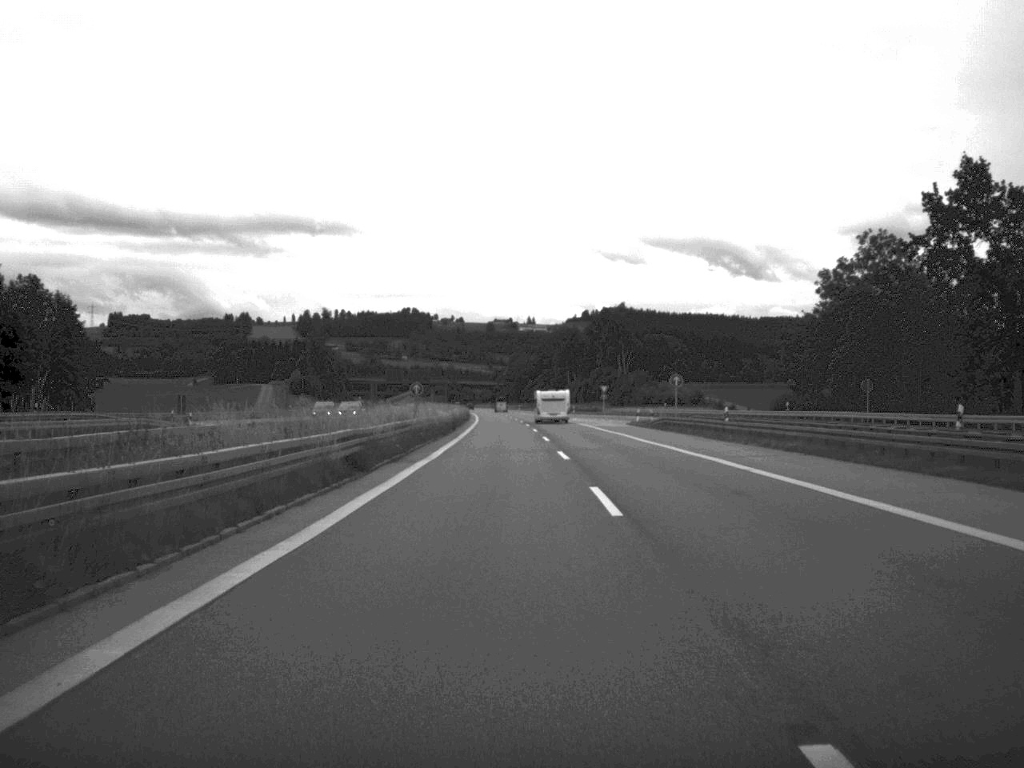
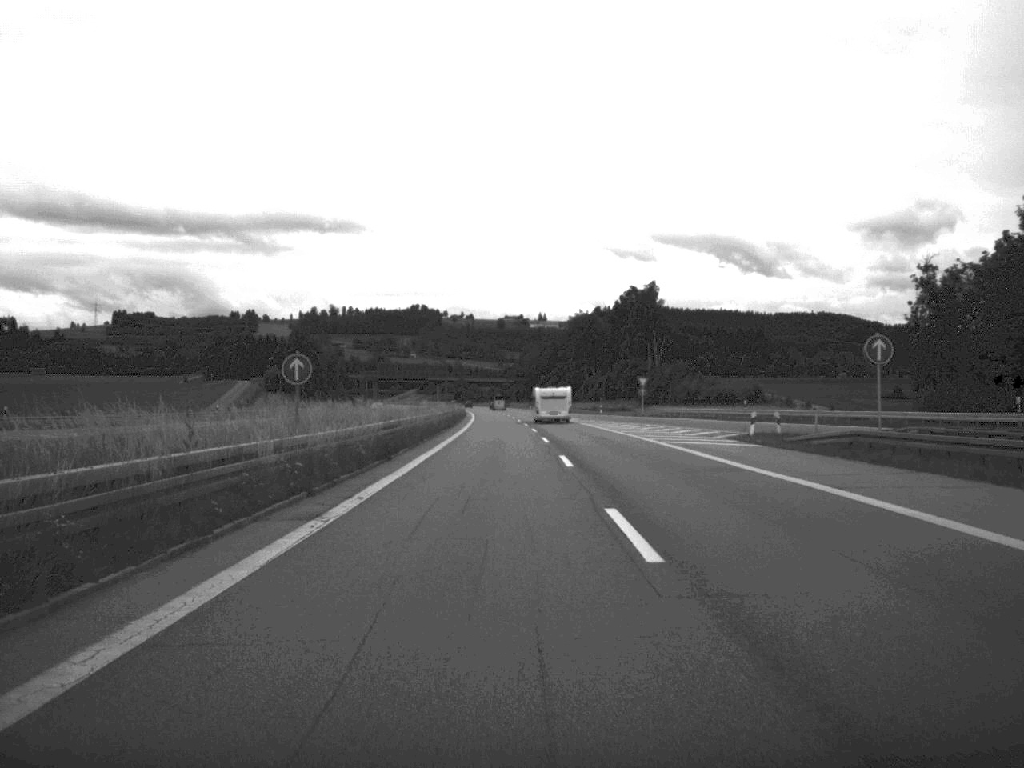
(-0.2, +40.7) m; -1°
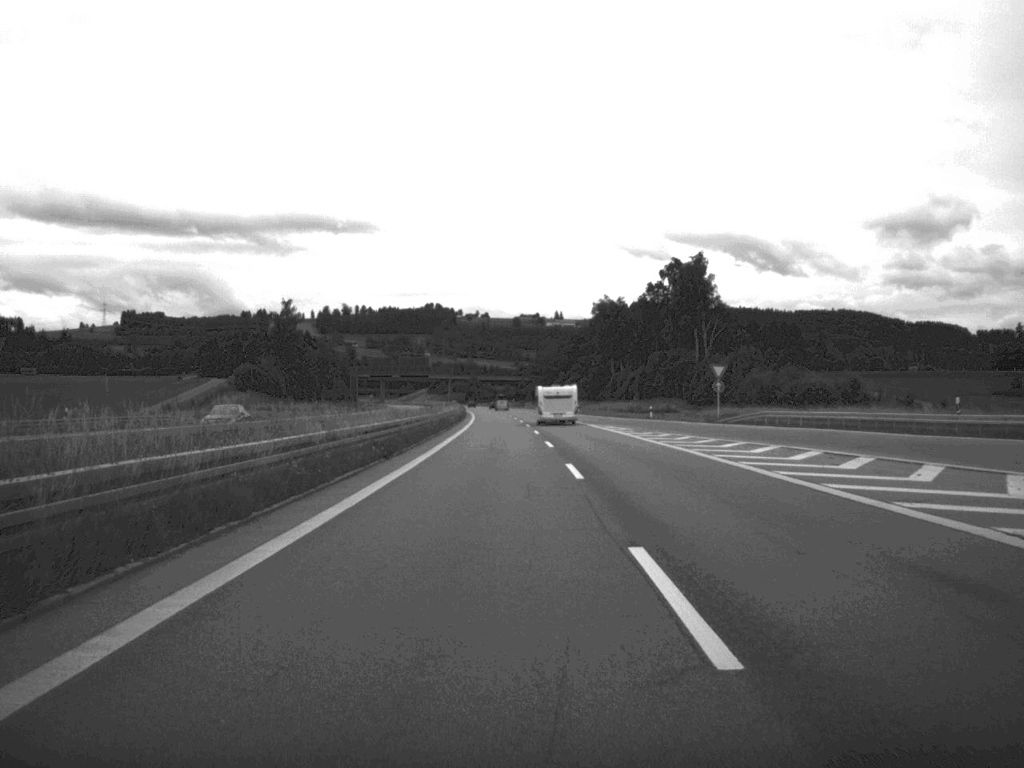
(-0.3, +40.4) m; -1°
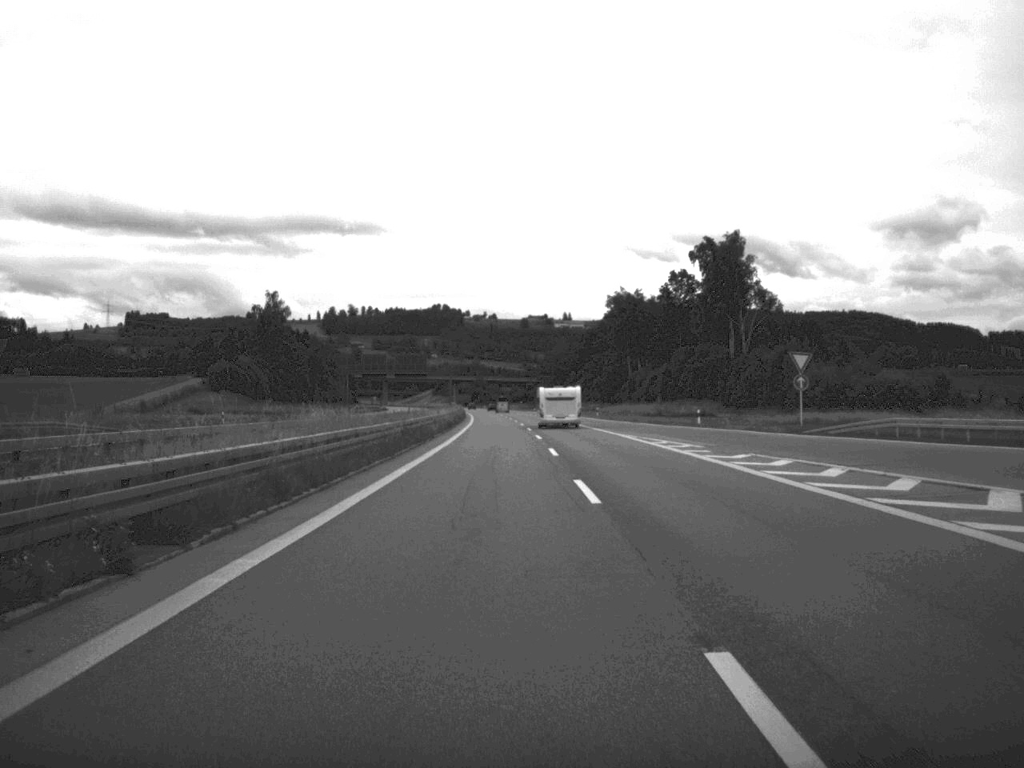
(-0.1, +23.3) m; 0°
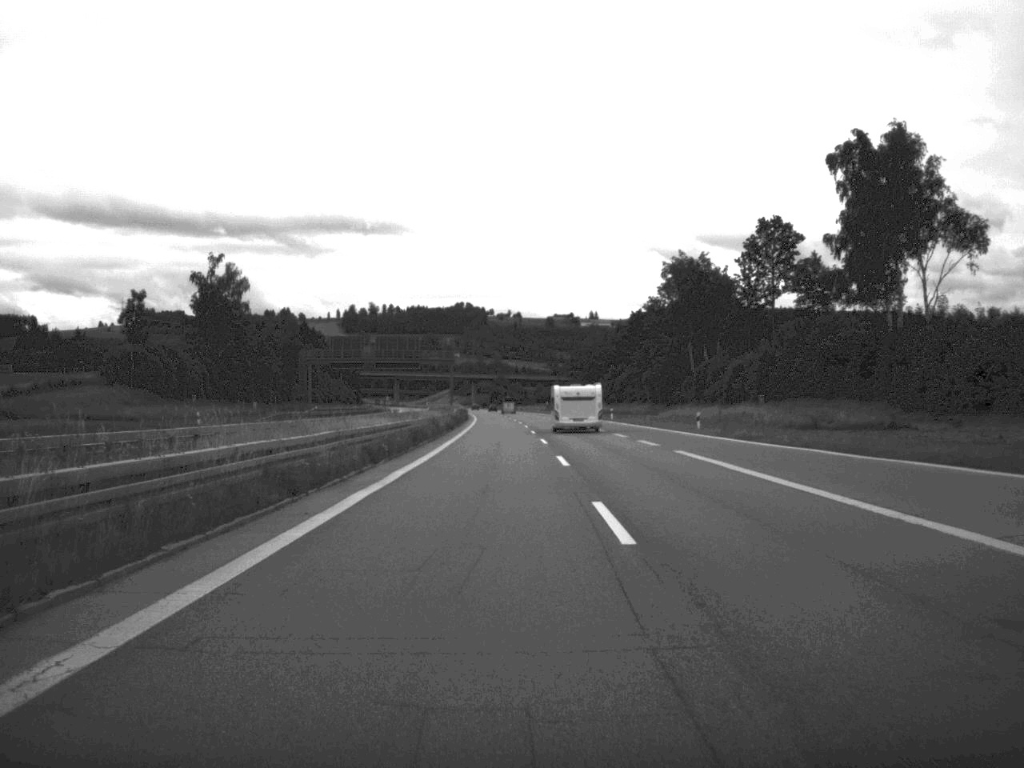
(-0.6, +59.2) m; -1°
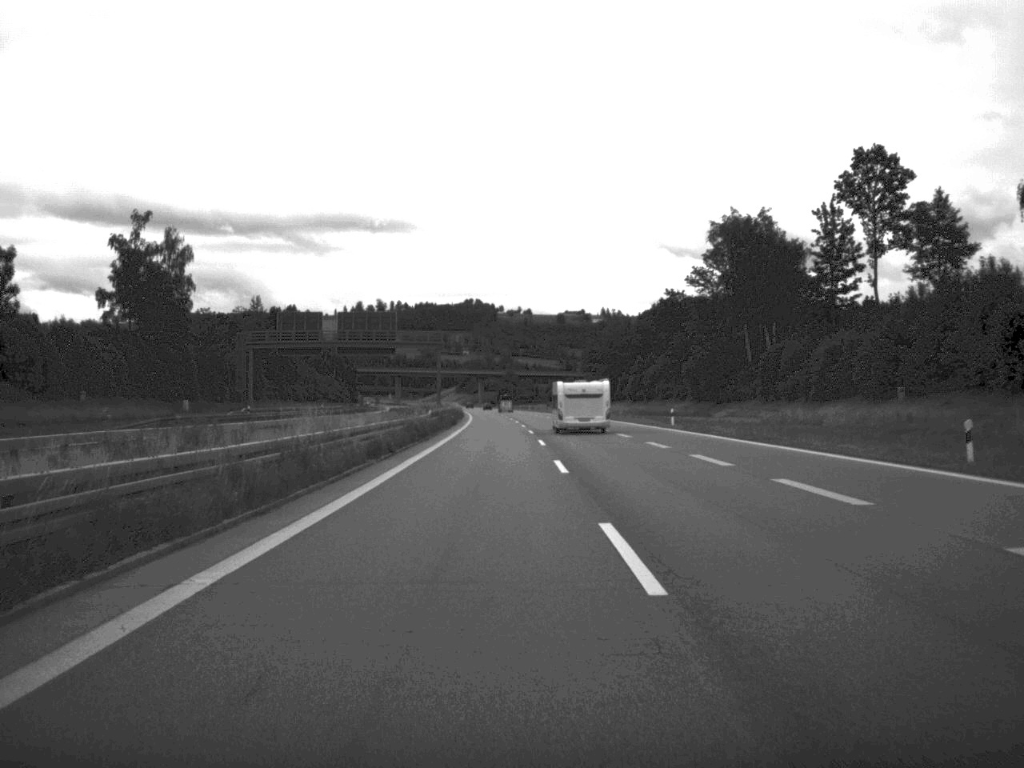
(-0.2, +39.4) m; -1°
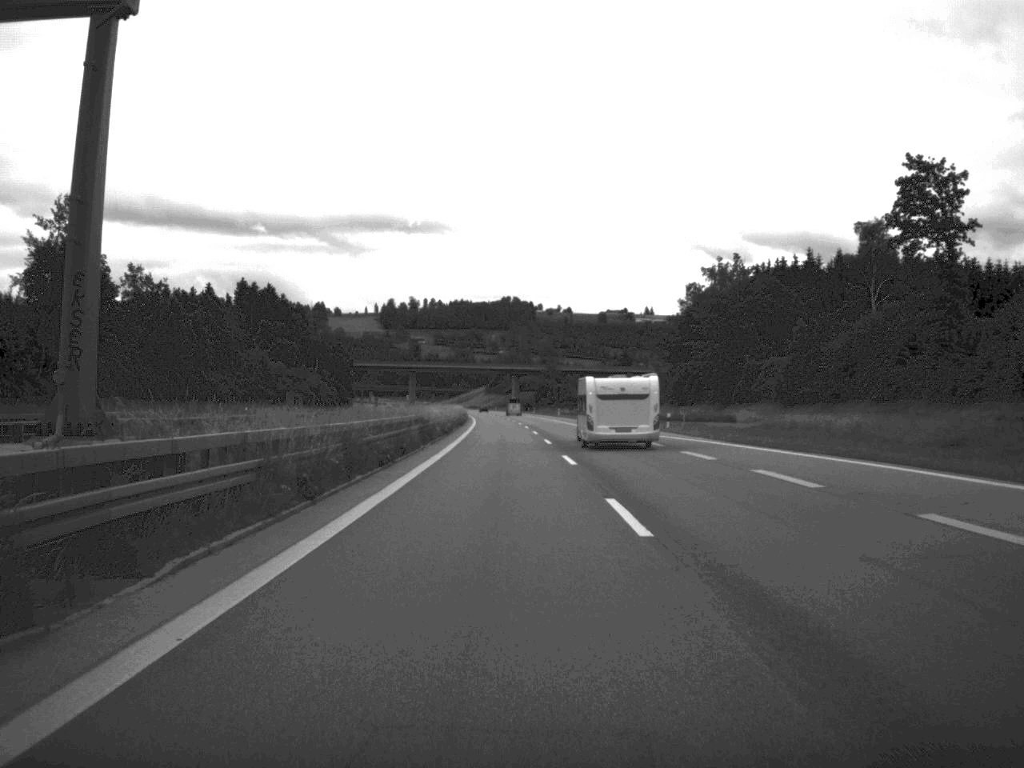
(-2.2, +102.0) m; -2°
